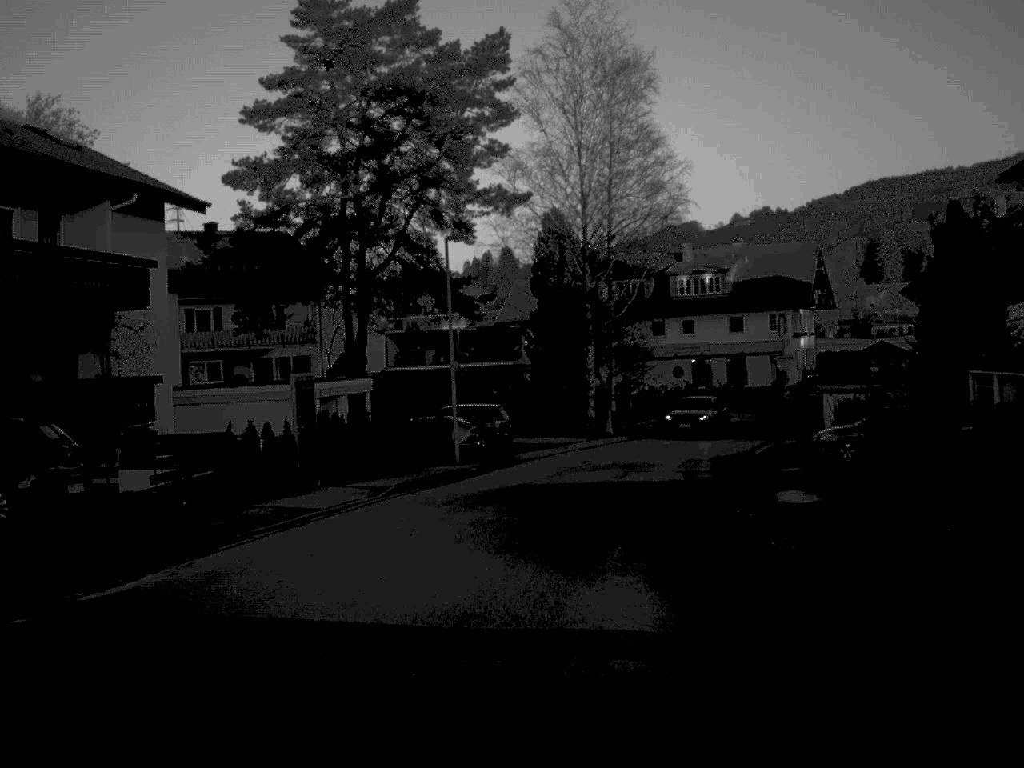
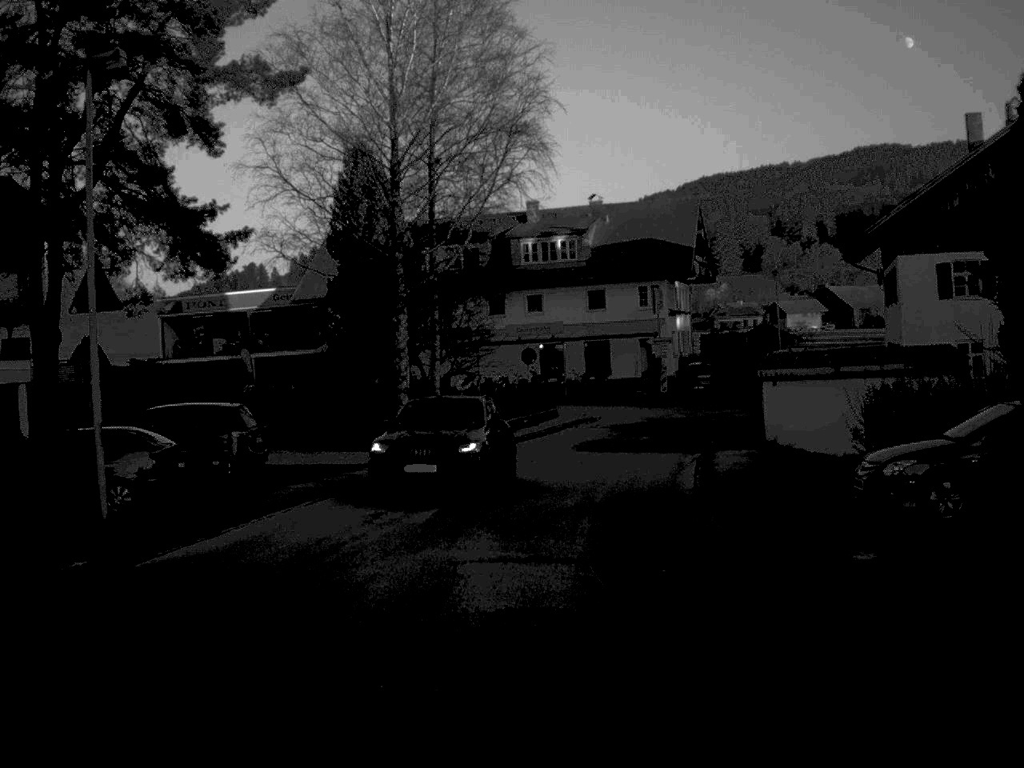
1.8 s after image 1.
(+1.2, +18.3) m; +8°
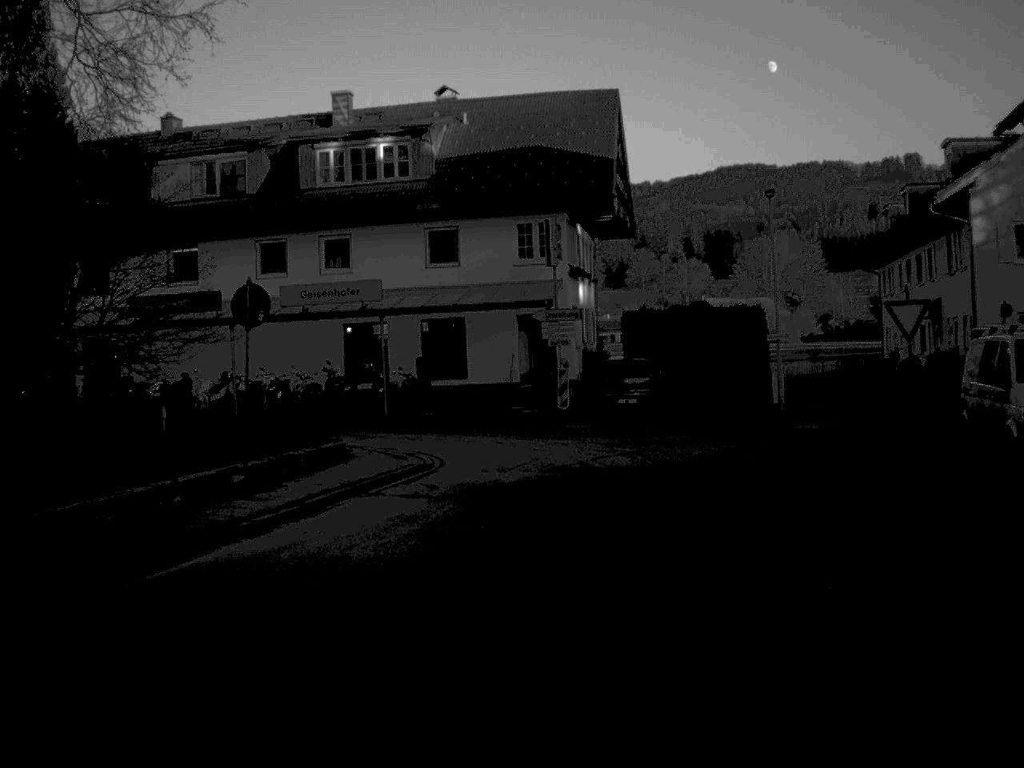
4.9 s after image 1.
(+1.6, +28.5) m; +6°
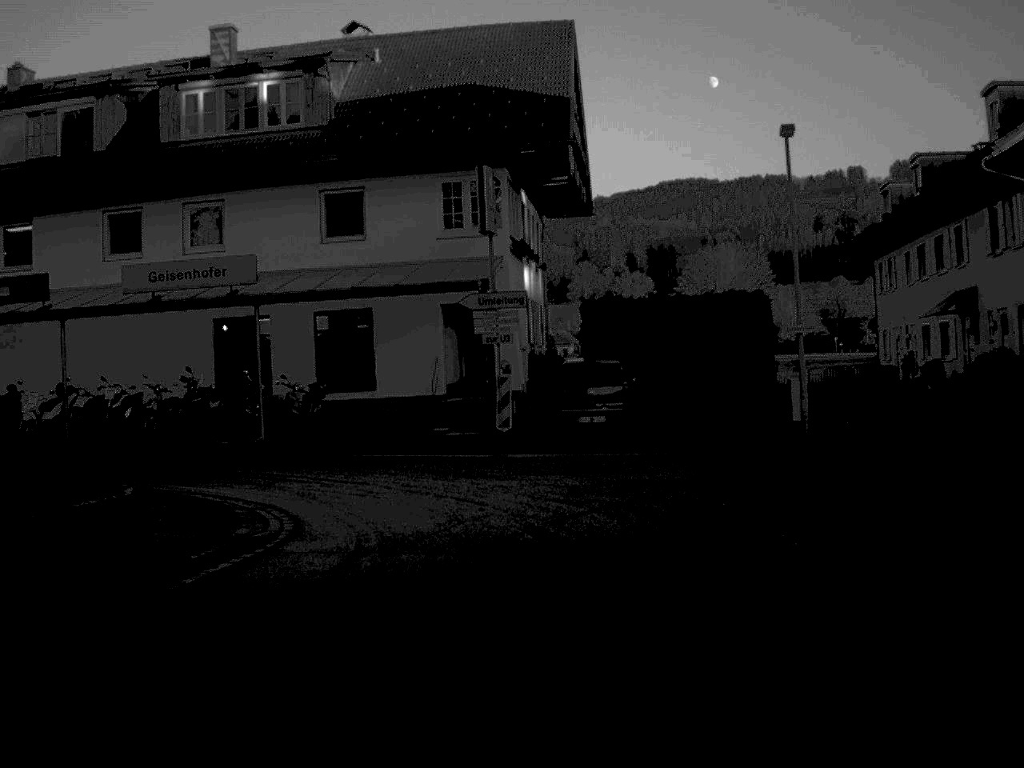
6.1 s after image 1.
(+0.2, +9.5) m; +3°
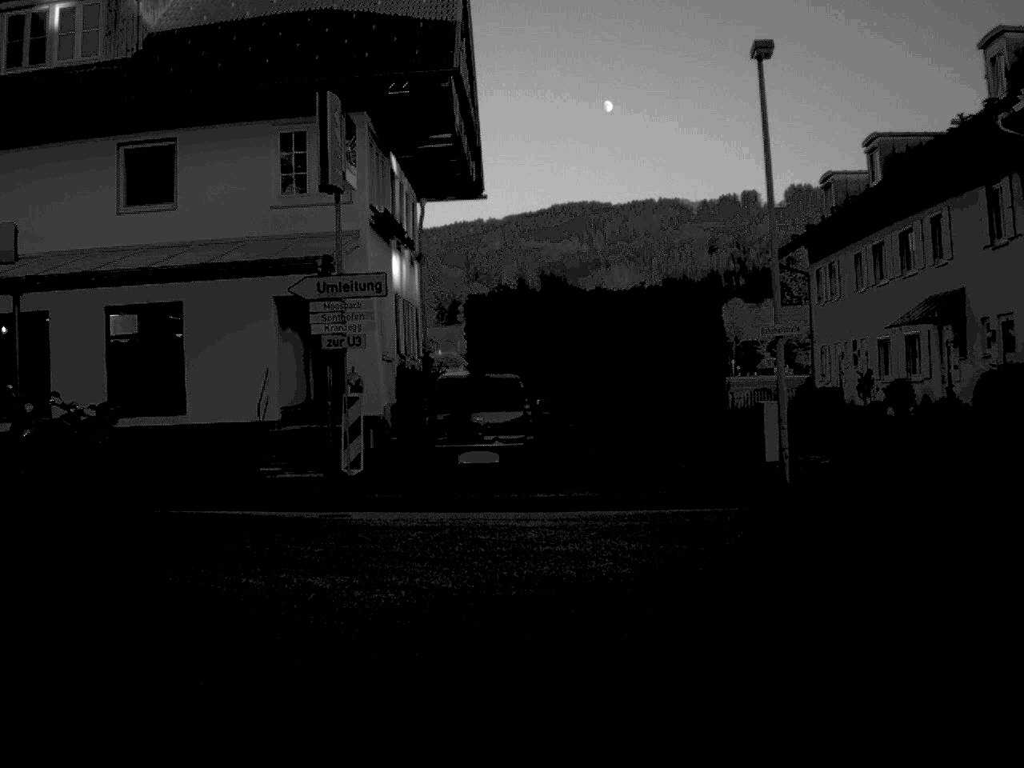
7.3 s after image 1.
(+0.3, +7.6) m; +5°
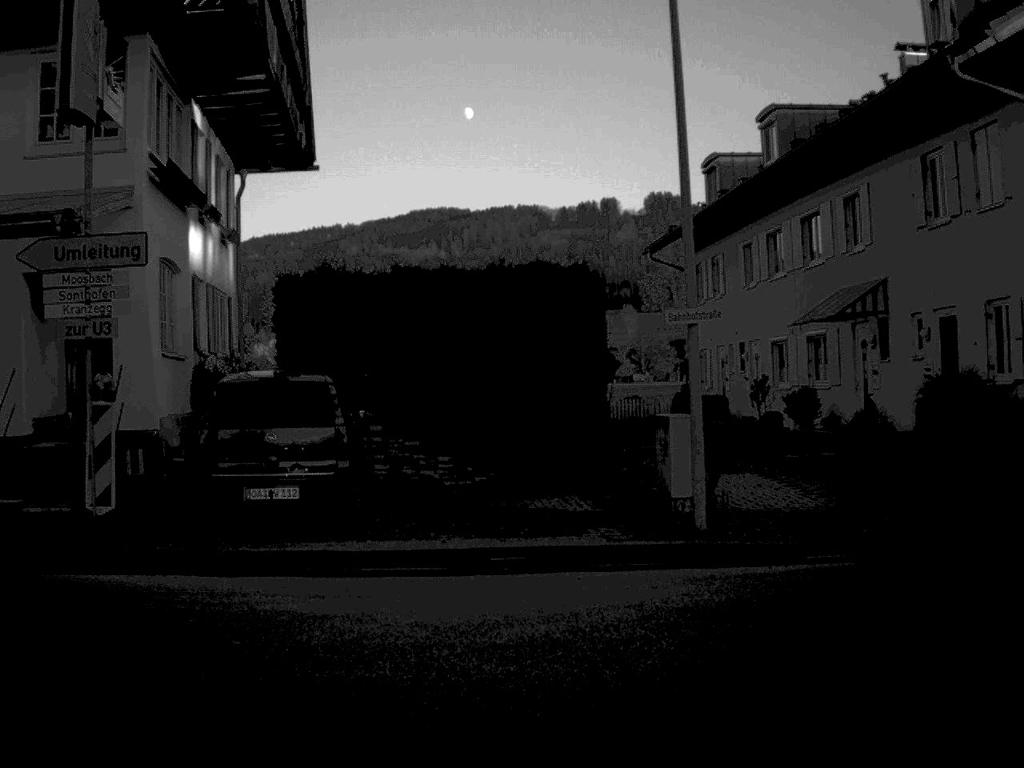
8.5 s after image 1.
(+0.2, +4.9) m; +6°
